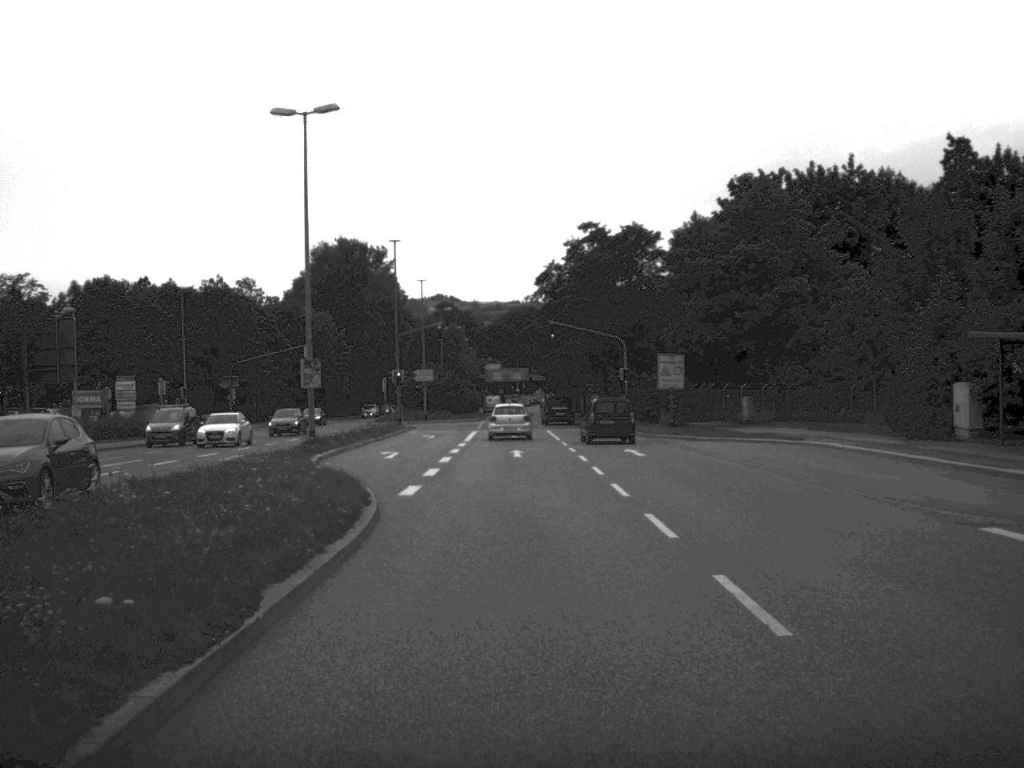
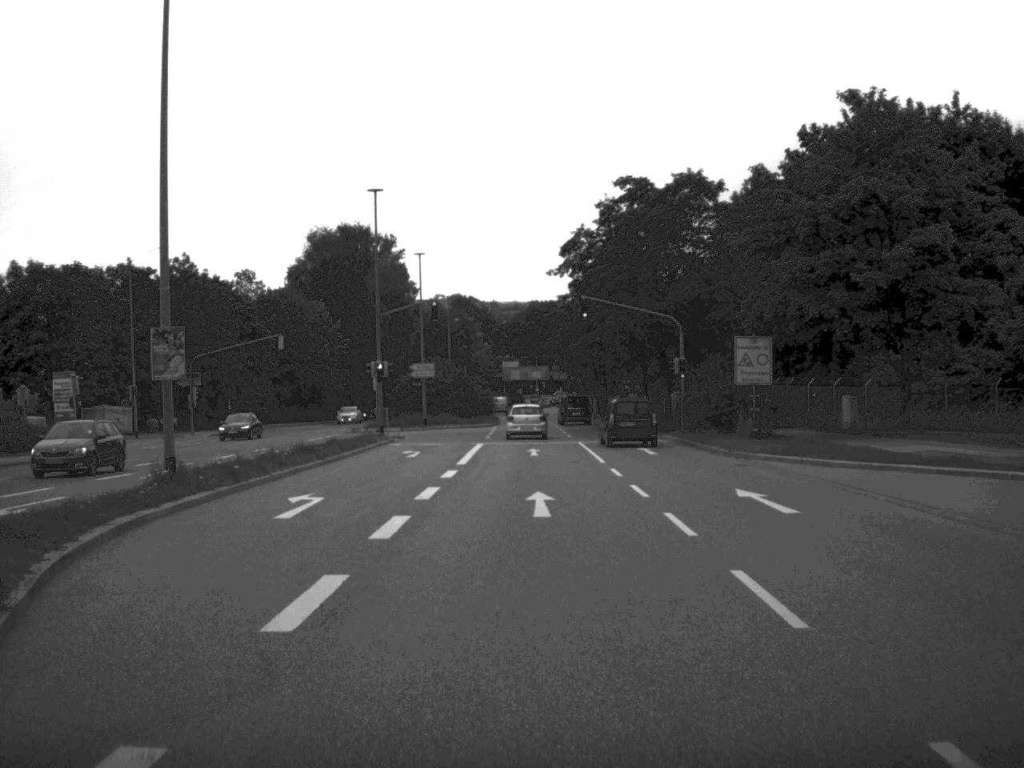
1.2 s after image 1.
(-0.2, +17.1) m; -1°
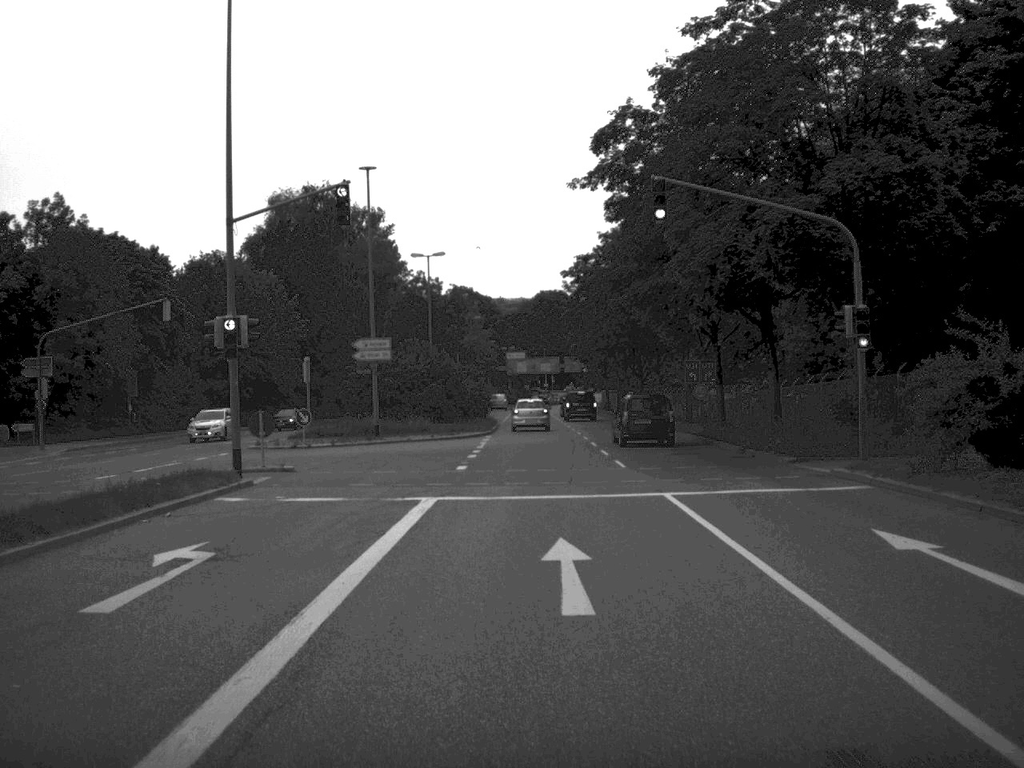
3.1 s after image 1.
(-0.1, +27.3) m; 0°
